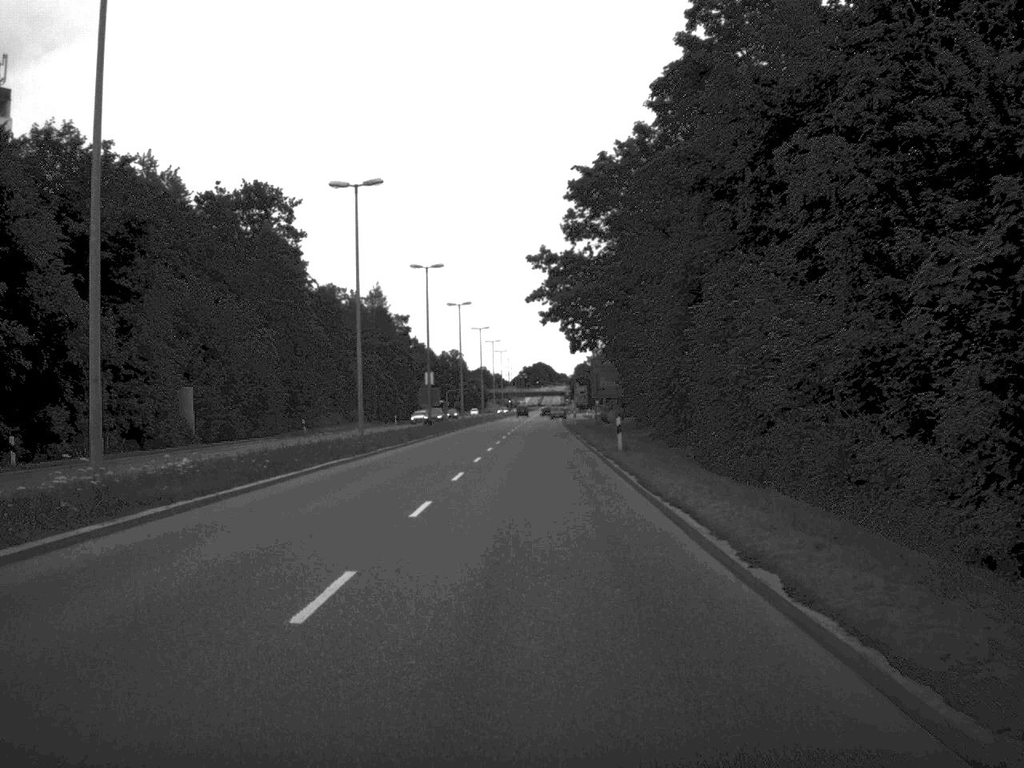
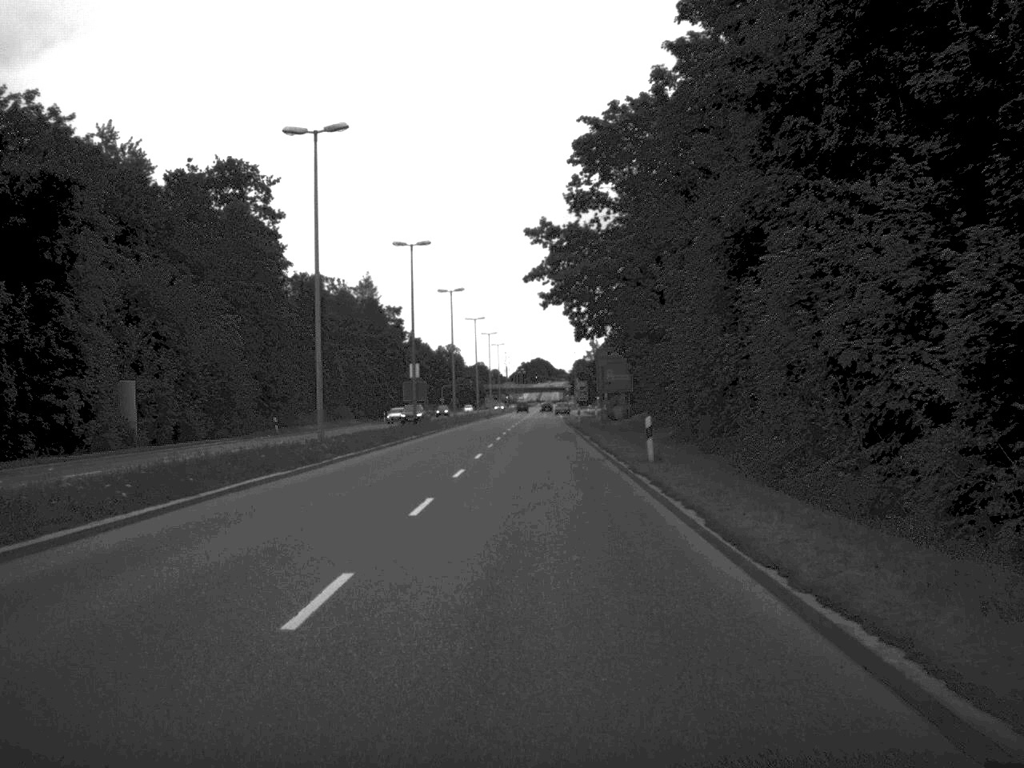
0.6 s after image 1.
(0.0, +9.3) m; 0°
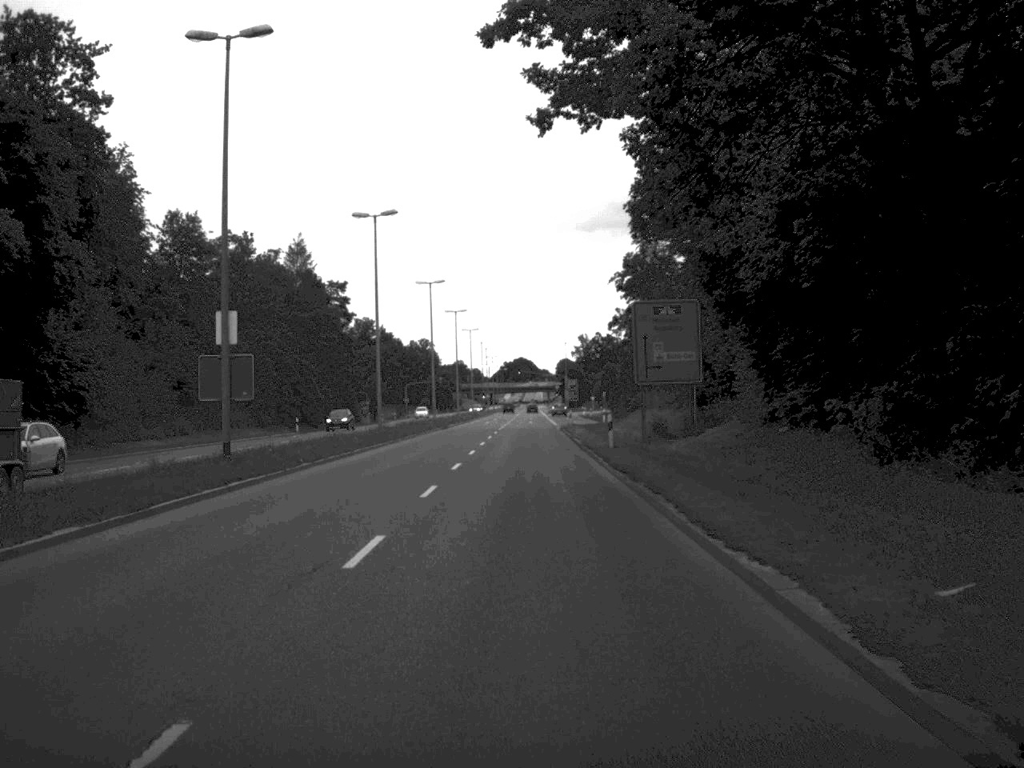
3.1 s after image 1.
(+0.3, +40.6) m; +1°
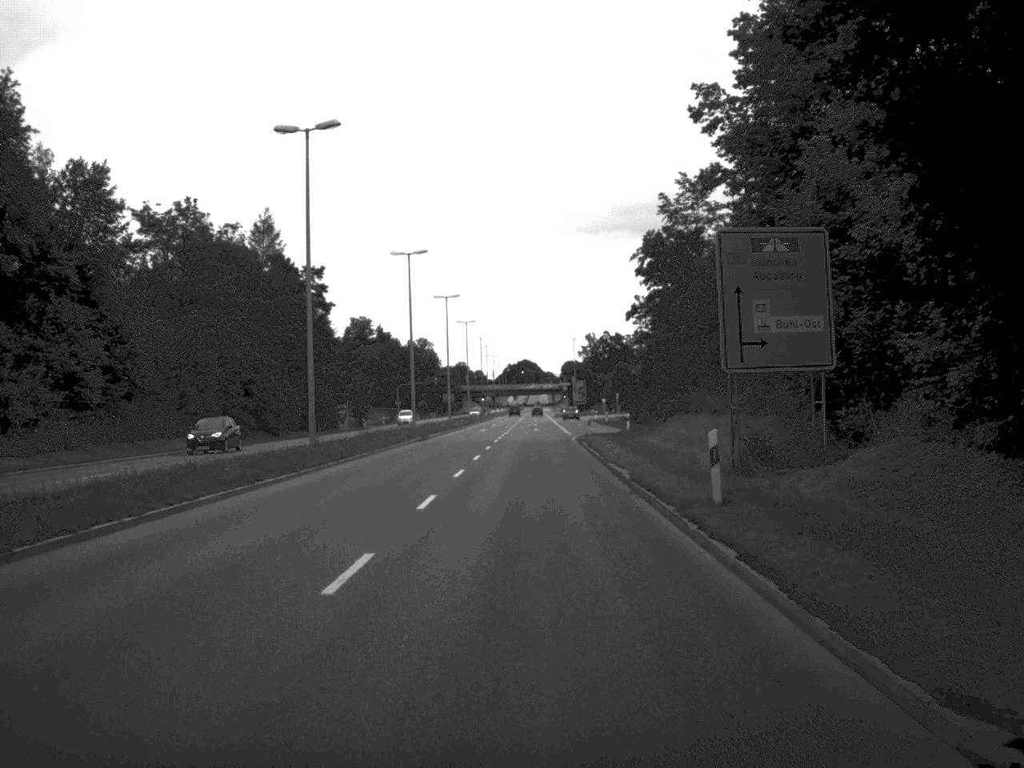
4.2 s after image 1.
(0.0, +19.3) m; 0°
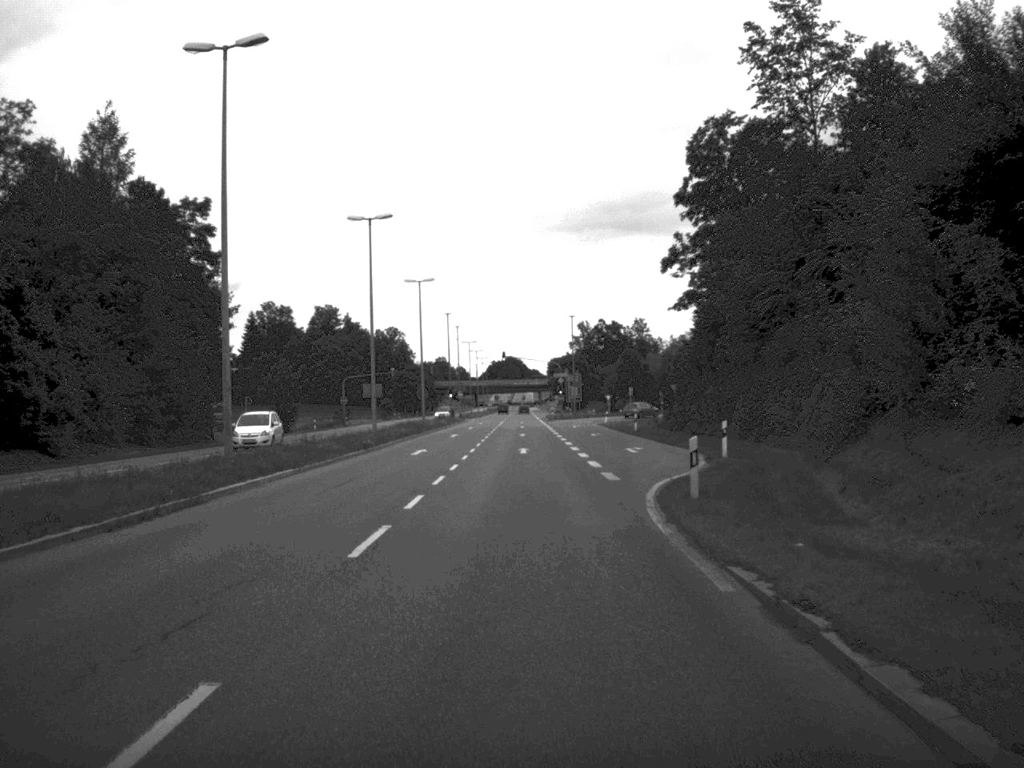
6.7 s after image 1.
(+0.2, +41.7) m; +1°
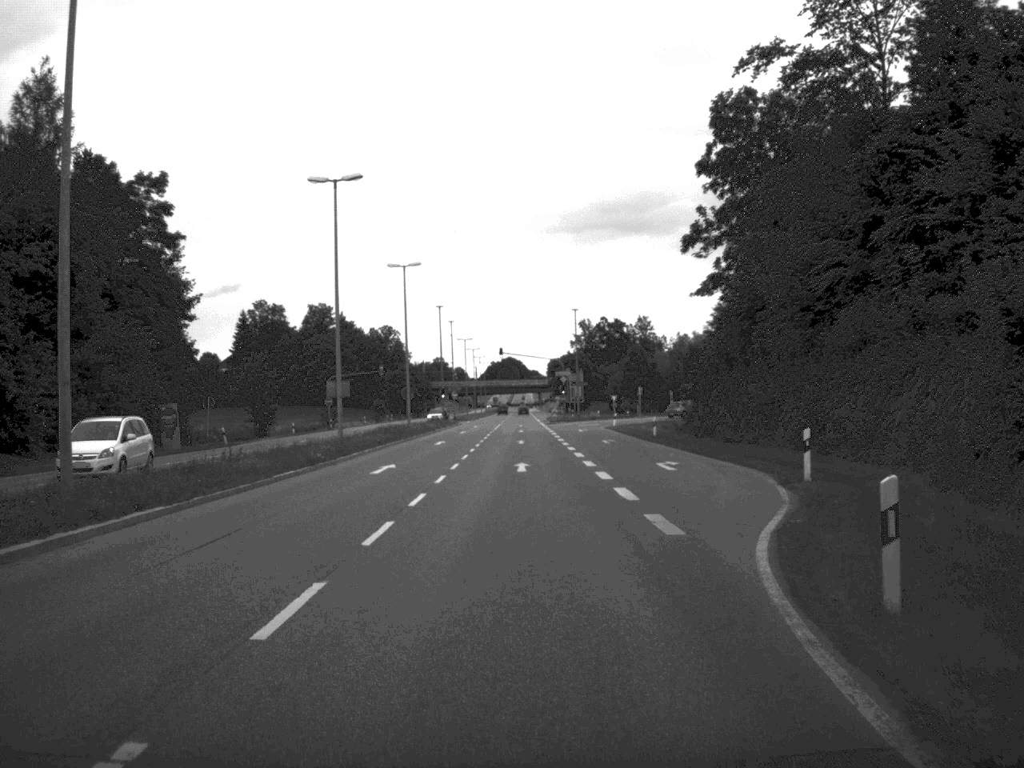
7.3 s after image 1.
(0.0, +10.6) m; 0°
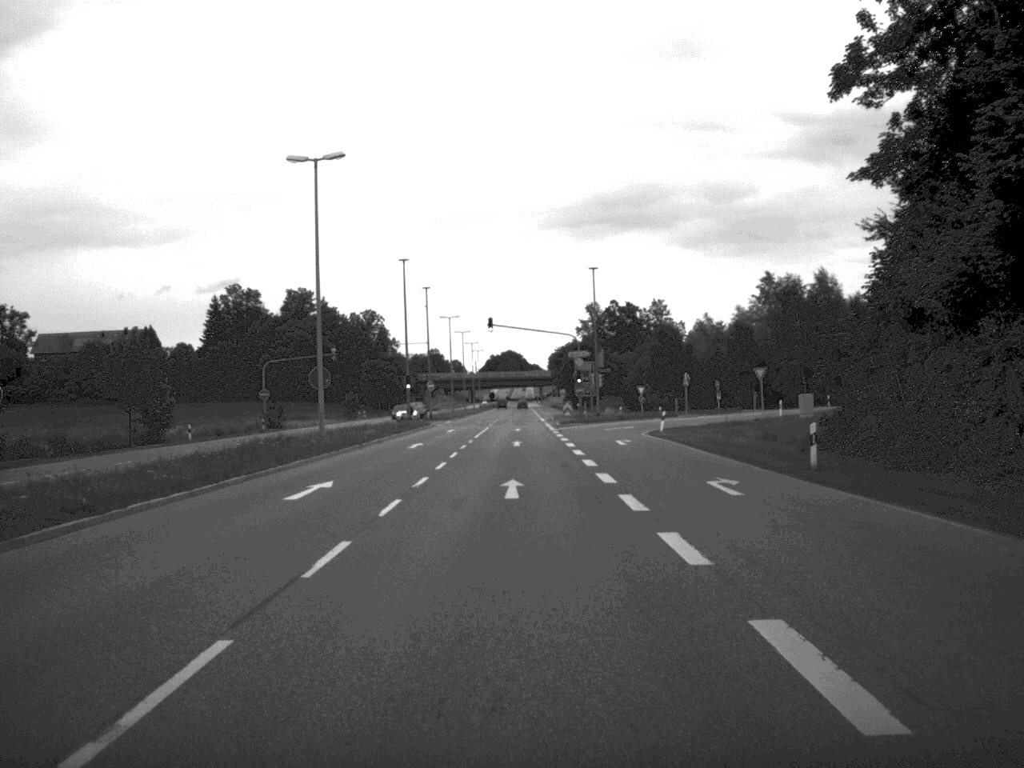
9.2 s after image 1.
(0.0, +32.9) m; 0°
